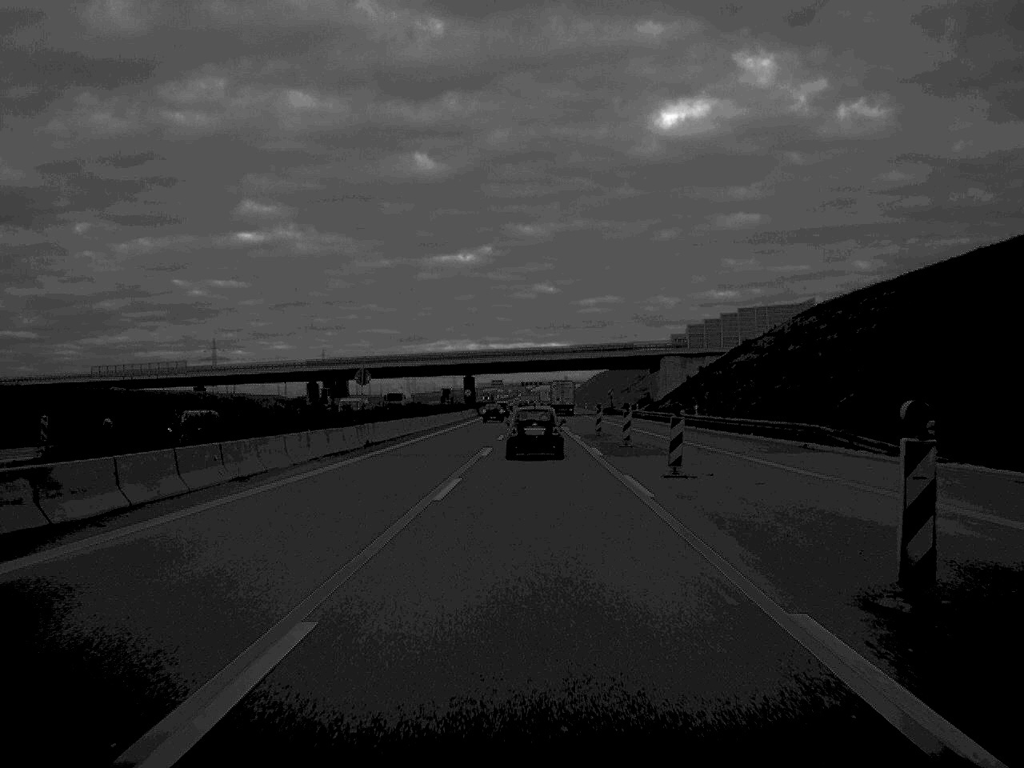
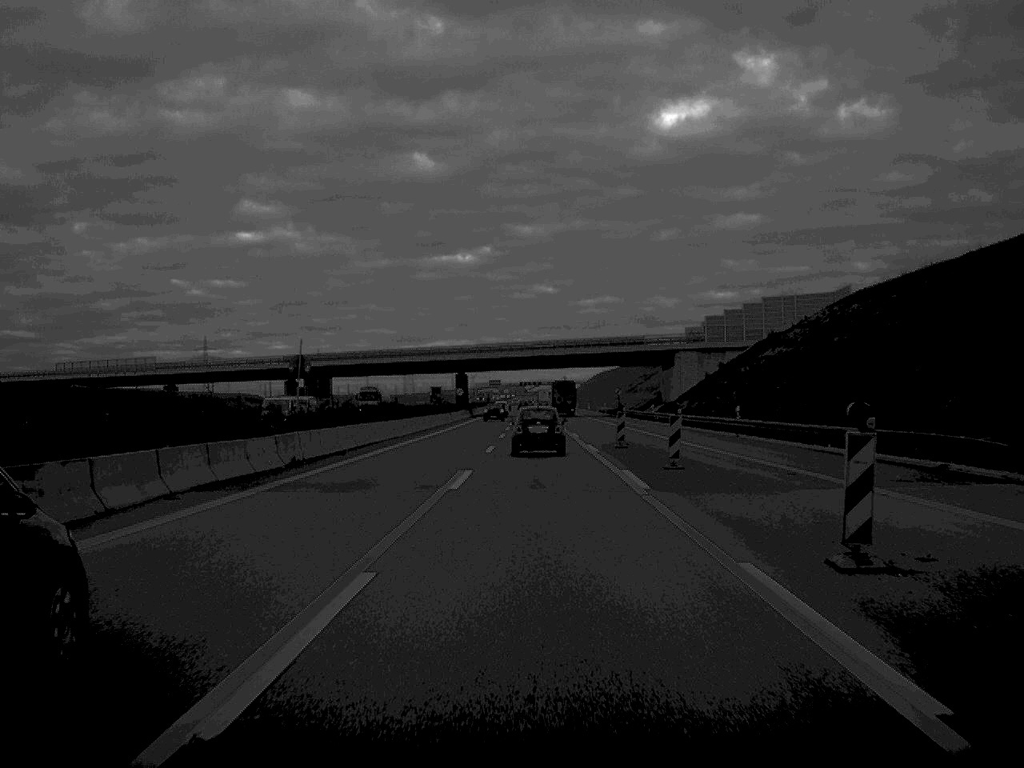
(0.0, +15.1) m; 0°
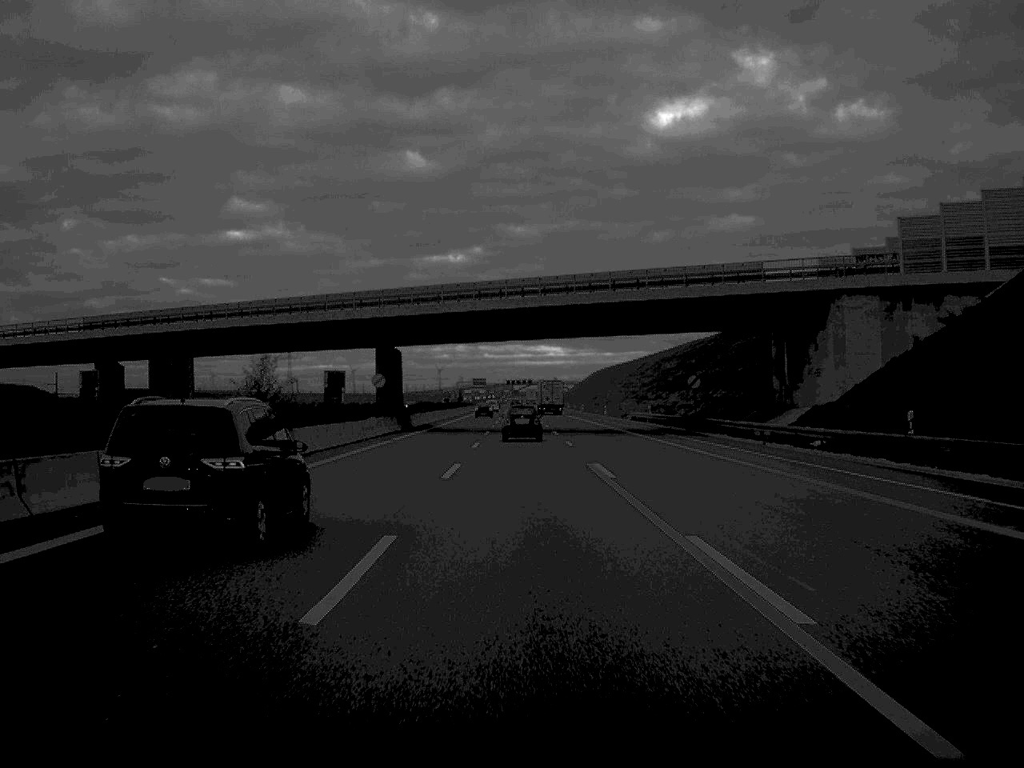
(+0.3, +68.3) m; +1°
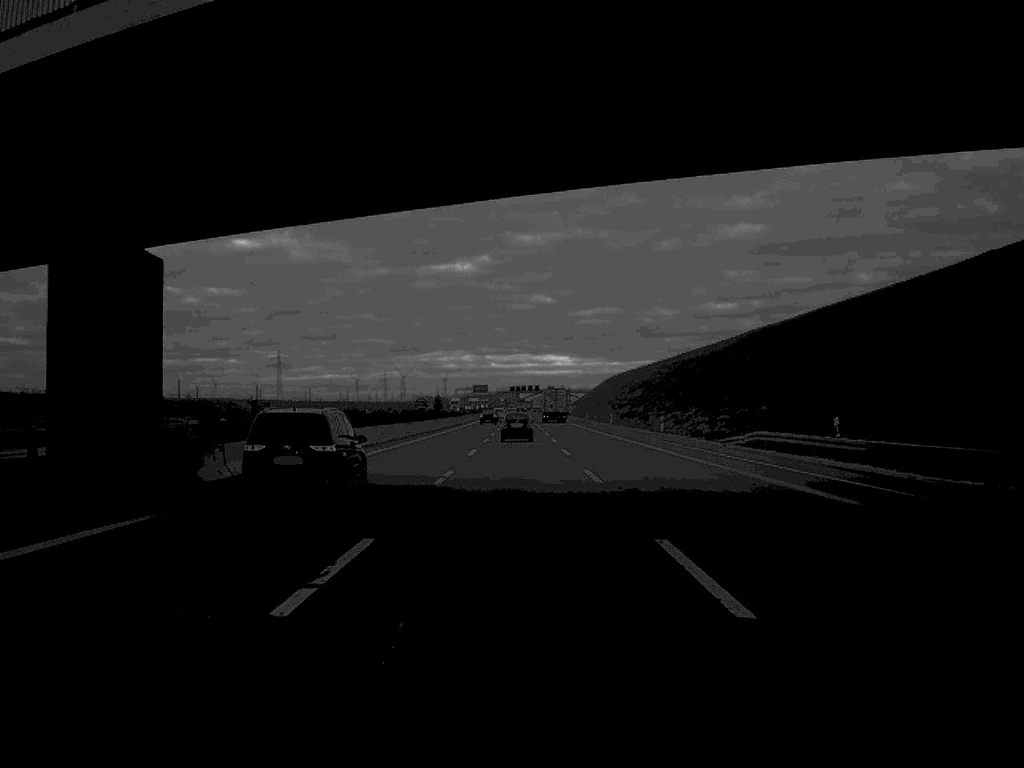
(-0.1, +53.8) m; 0°
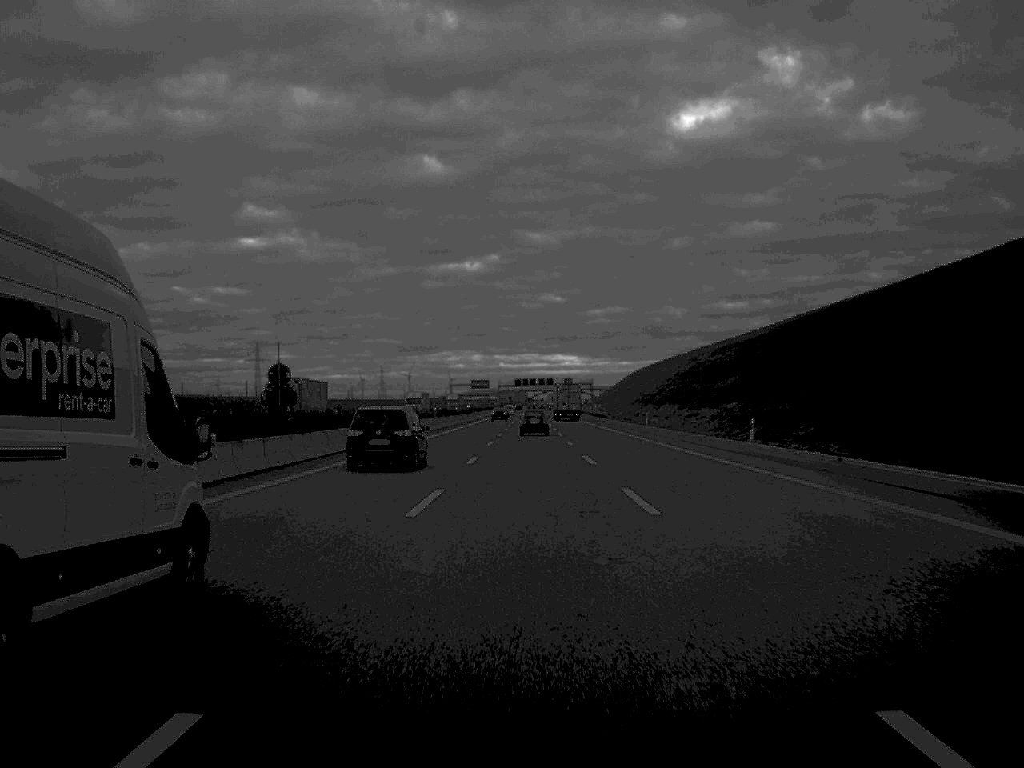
(-0.5, +81.2) m; 0°
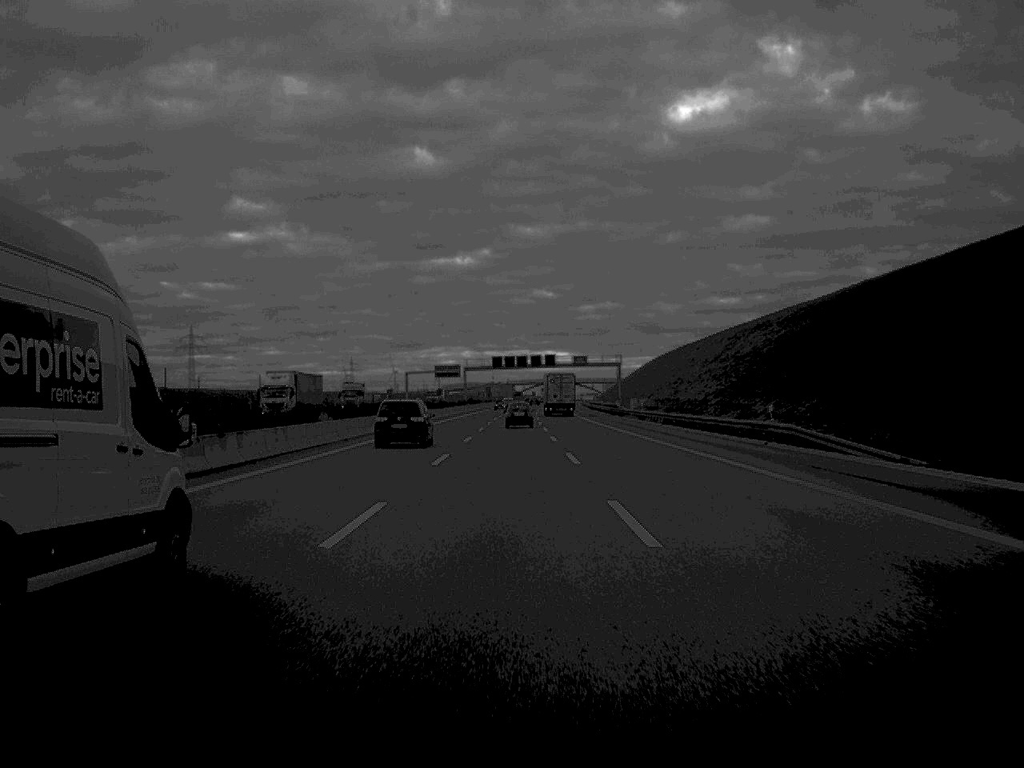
(+0.5, +112.6) m; 0°
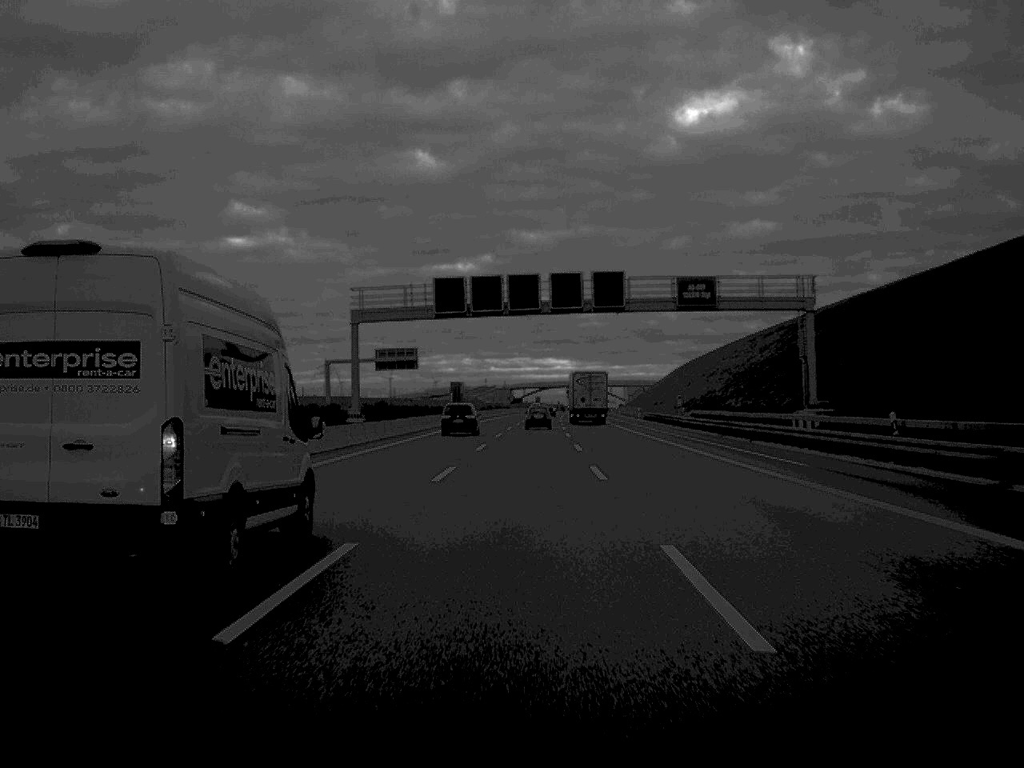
(-0.5, +112.9) m; 0°
